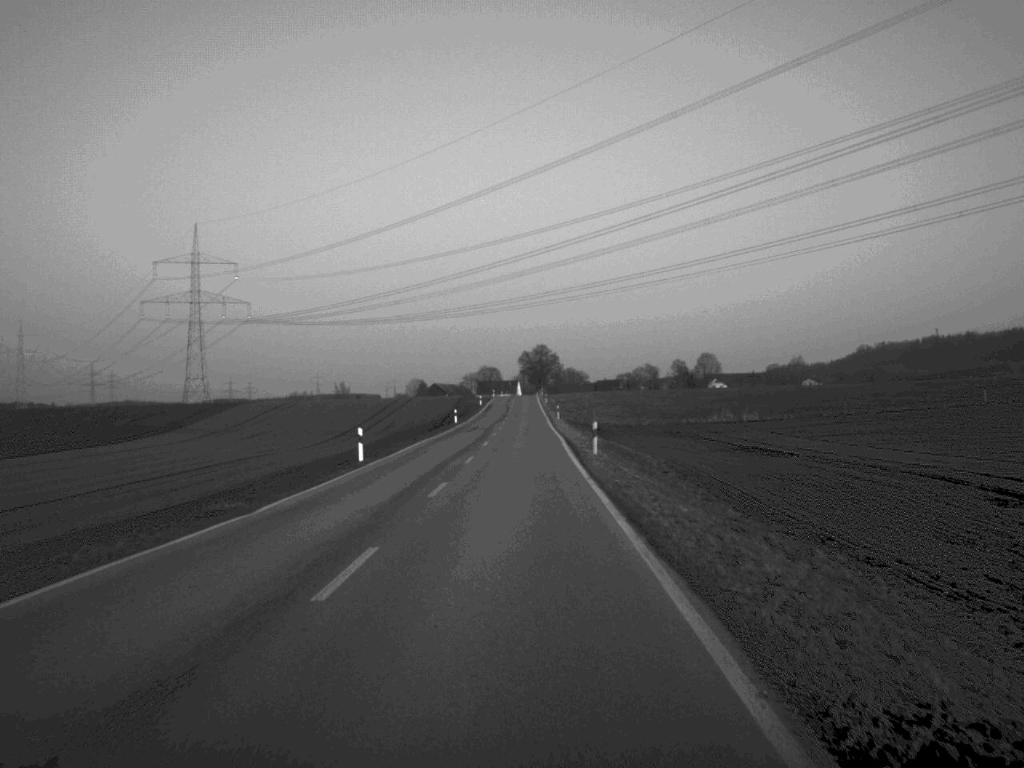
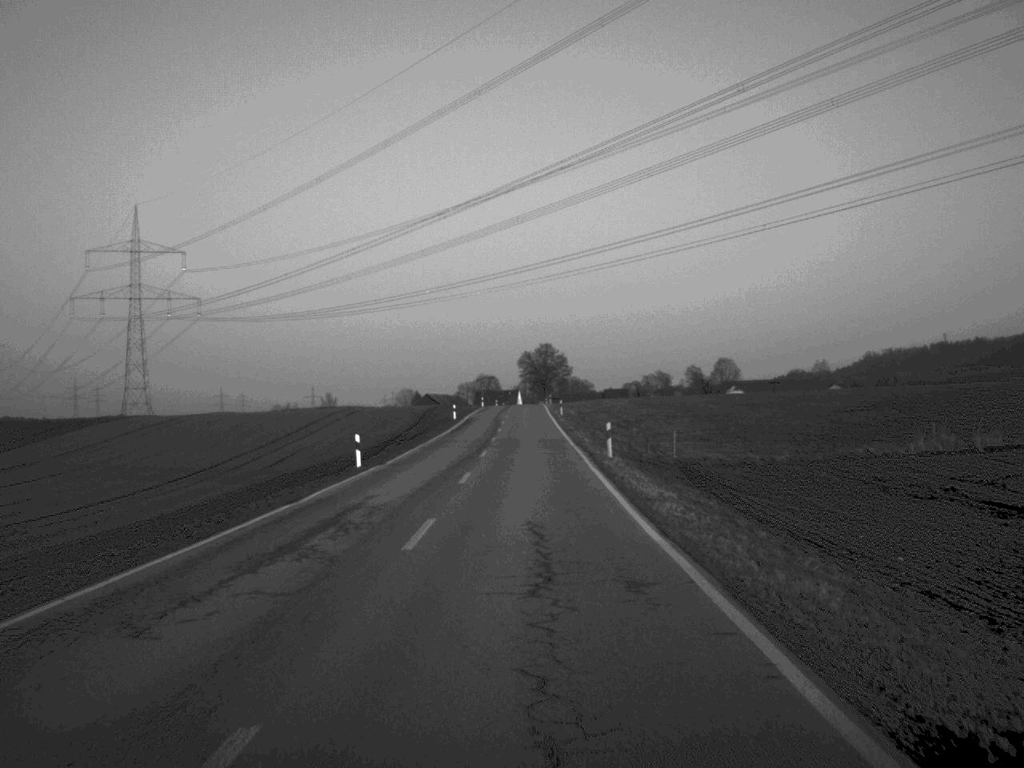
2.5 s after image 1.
(-0.1, +54.3) m; 0°
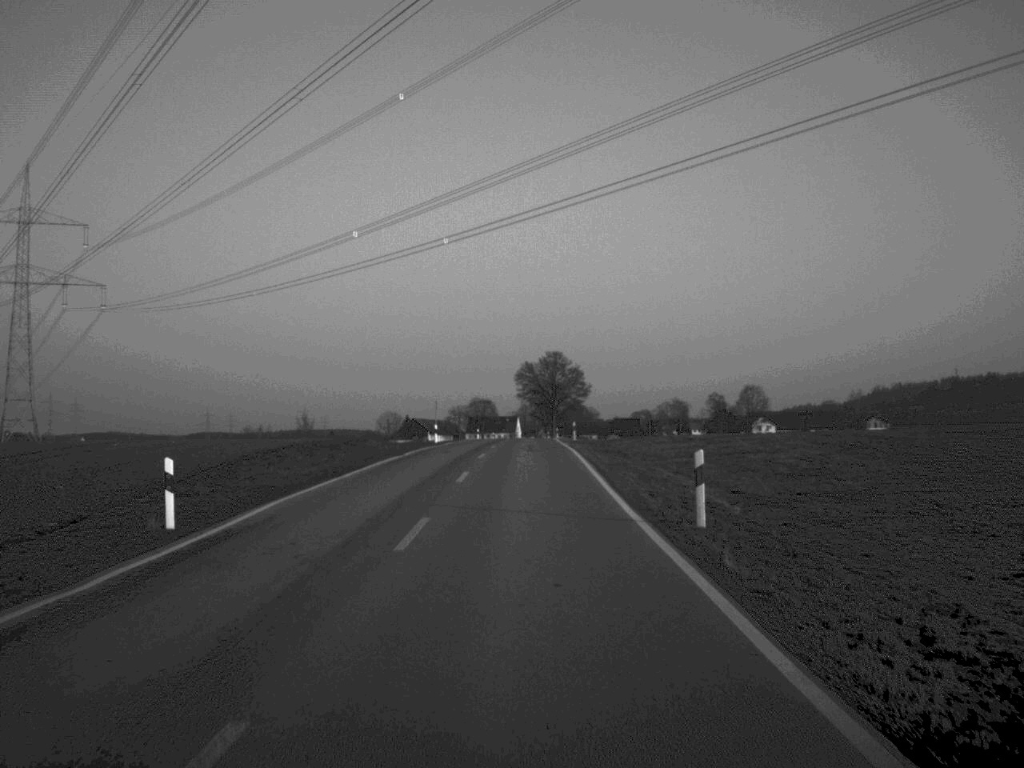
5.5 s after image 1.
(+0.1, +69.4) m; 0°
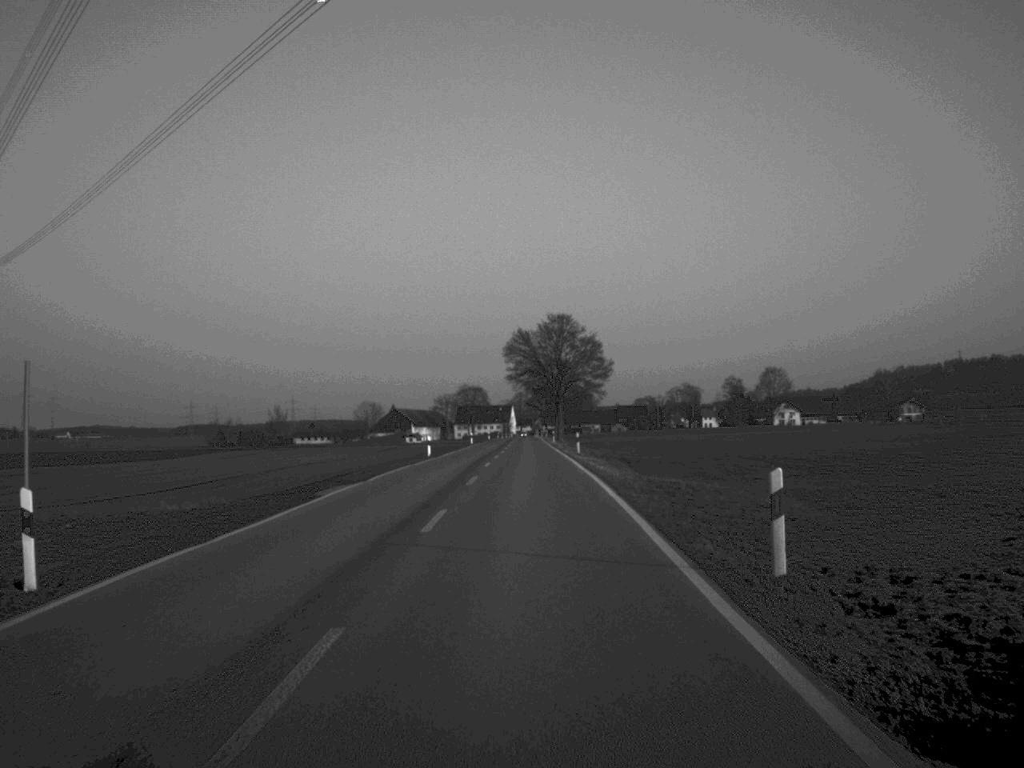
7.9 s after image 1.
(+0.2, +55.0) m; 0°
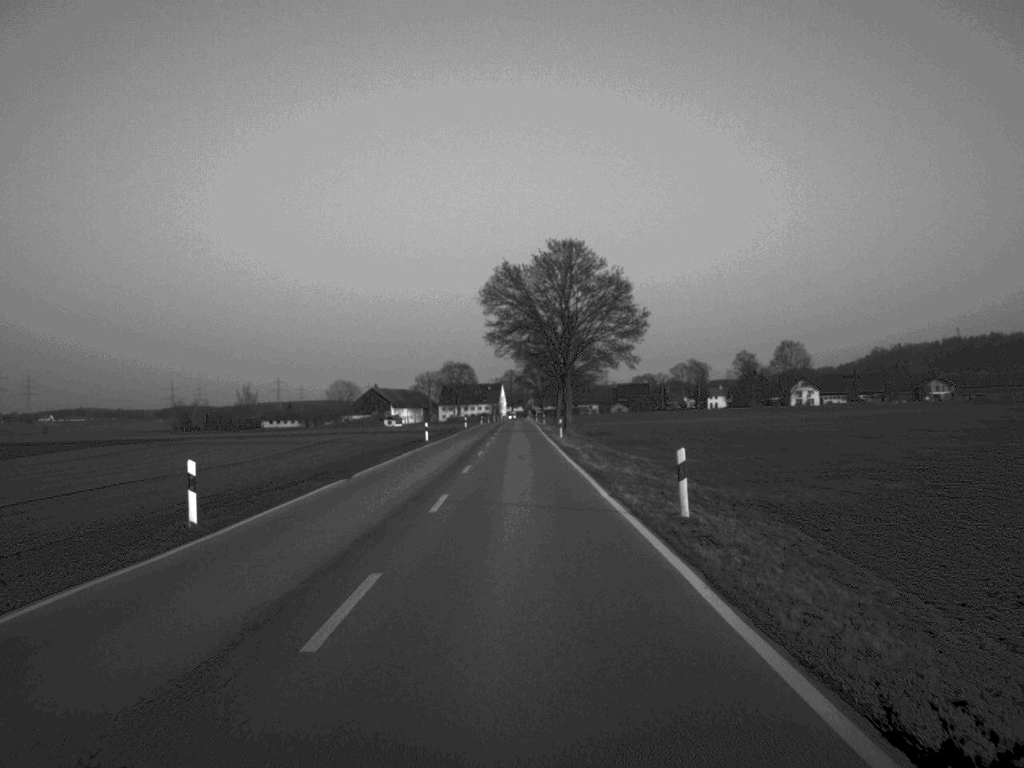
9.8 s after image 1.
(+0.1, +43.7) m; 0°
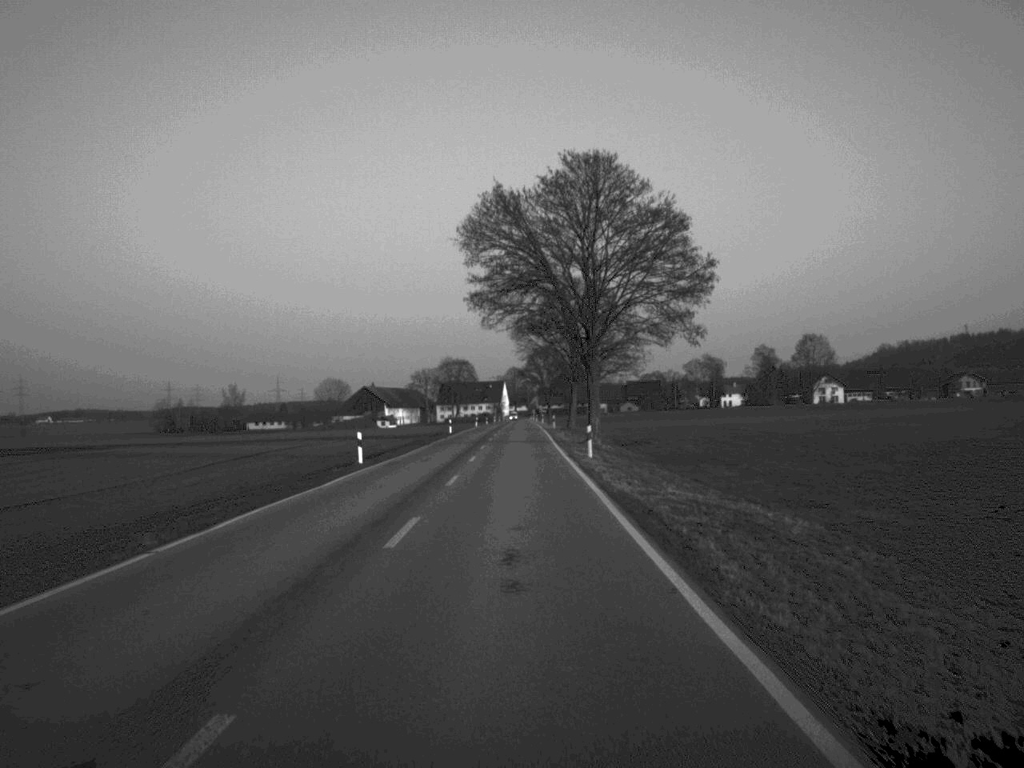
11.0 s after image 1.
(0.0, +28.7) m; 0°
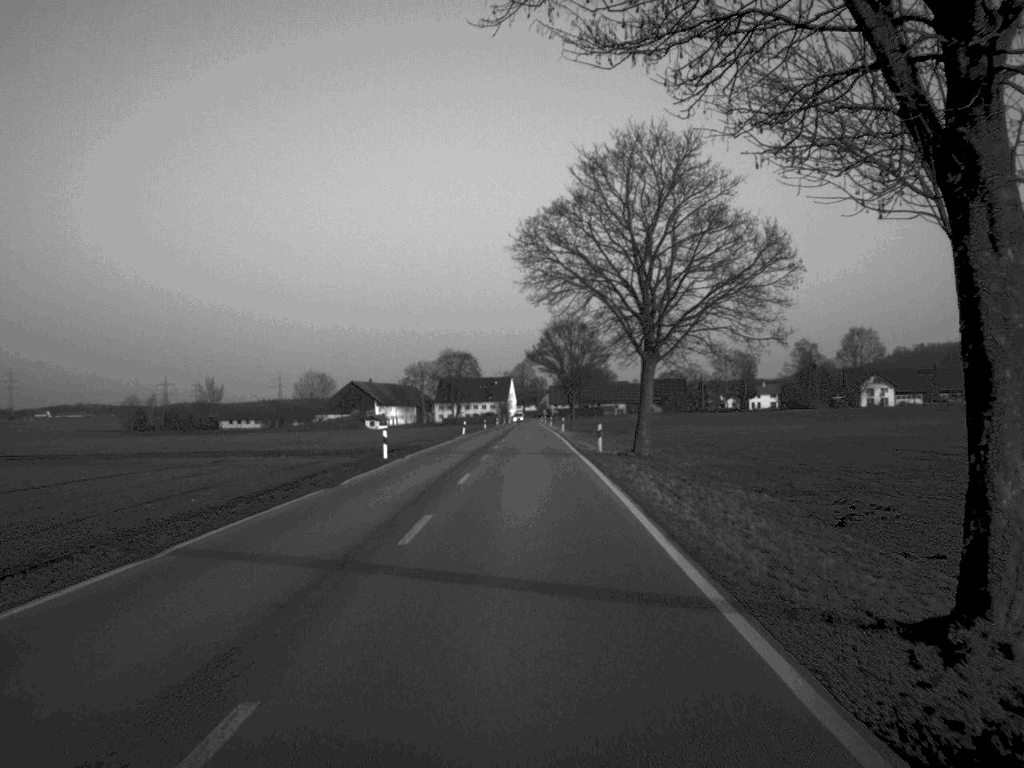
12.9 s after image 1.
(-0.3, +46.4) m; 0°
